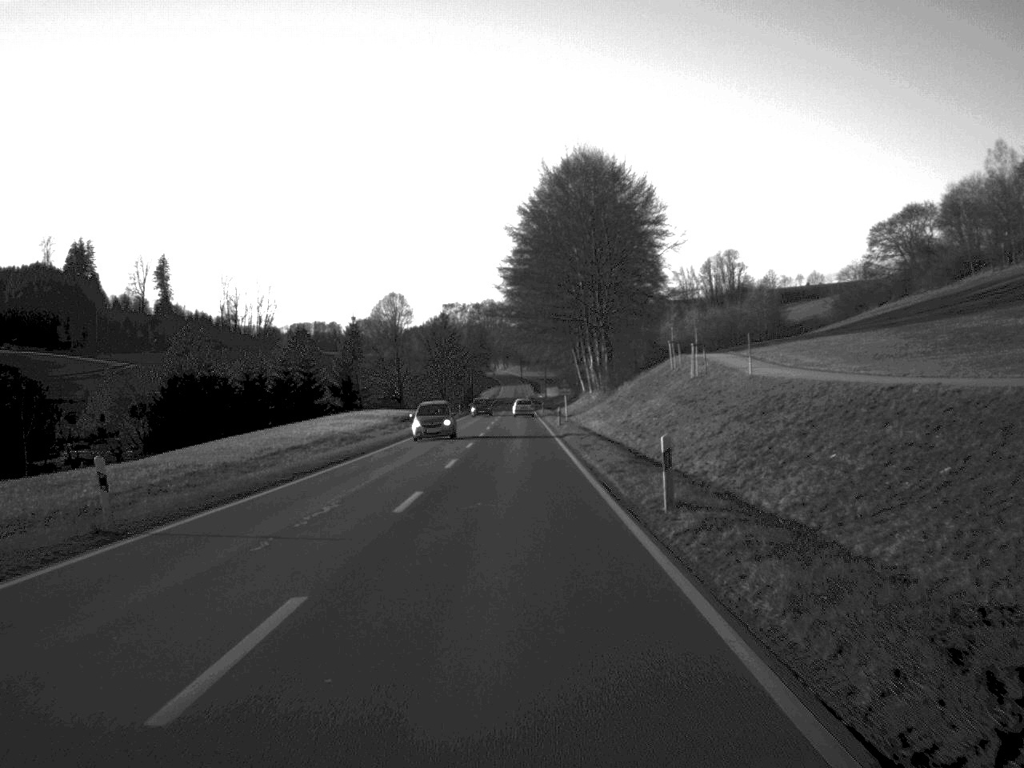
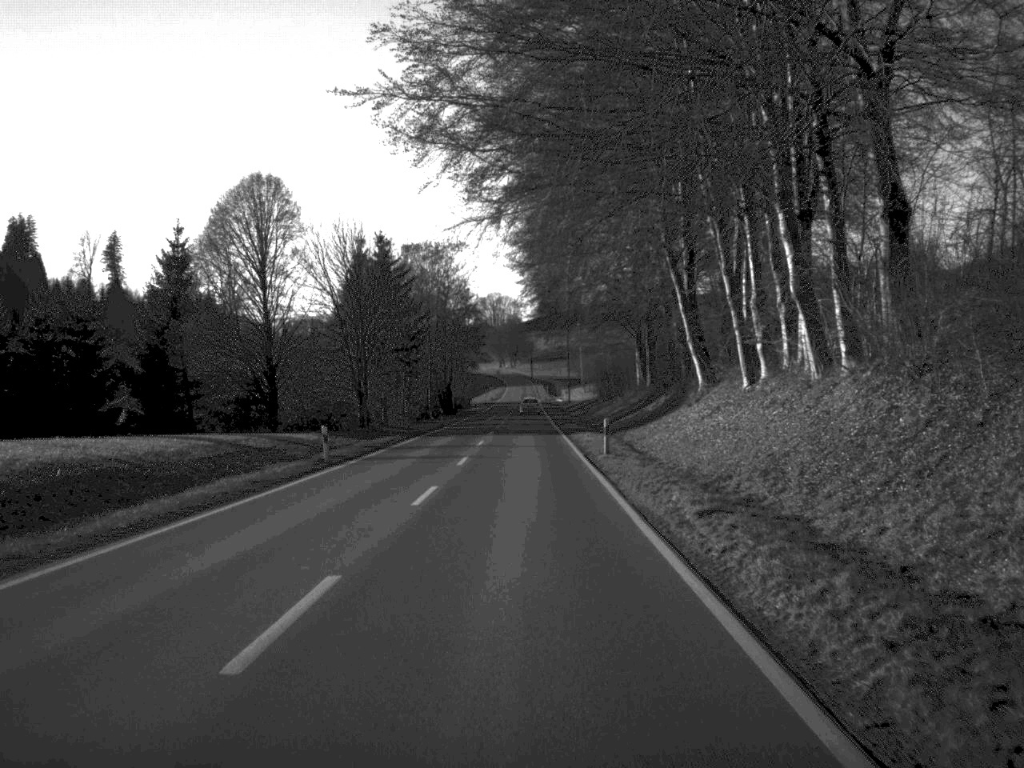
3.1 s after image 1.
(-0.5, +82.2) m; -1°
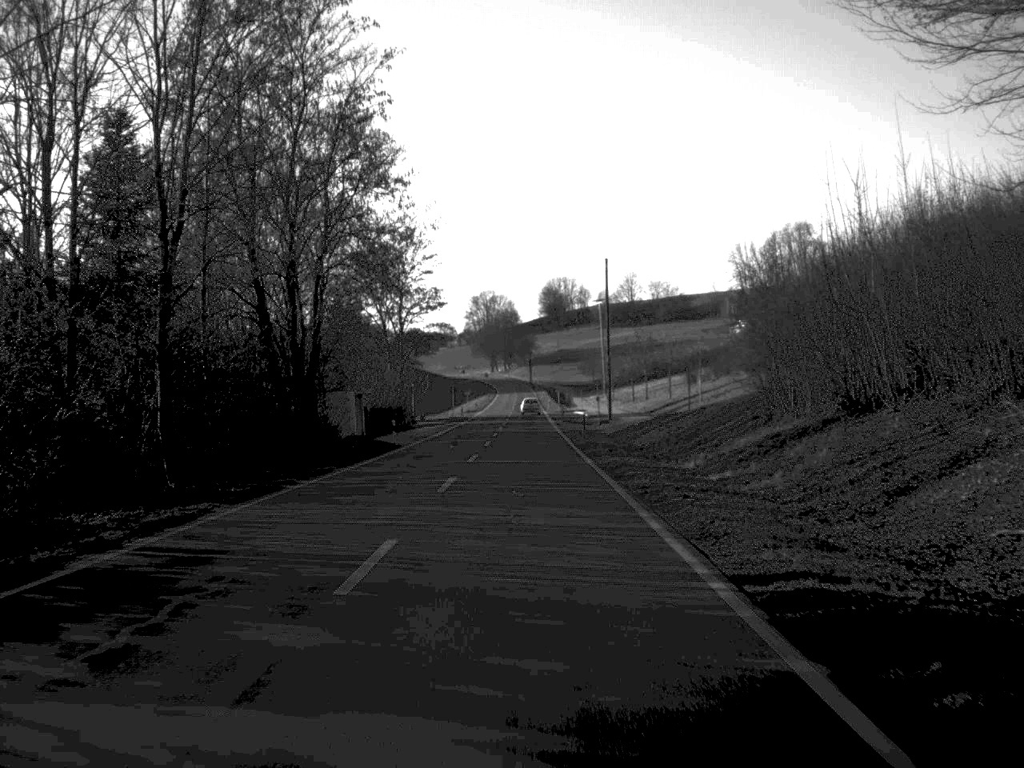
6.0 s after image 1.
(-0.1, +79.9) m; 0°
